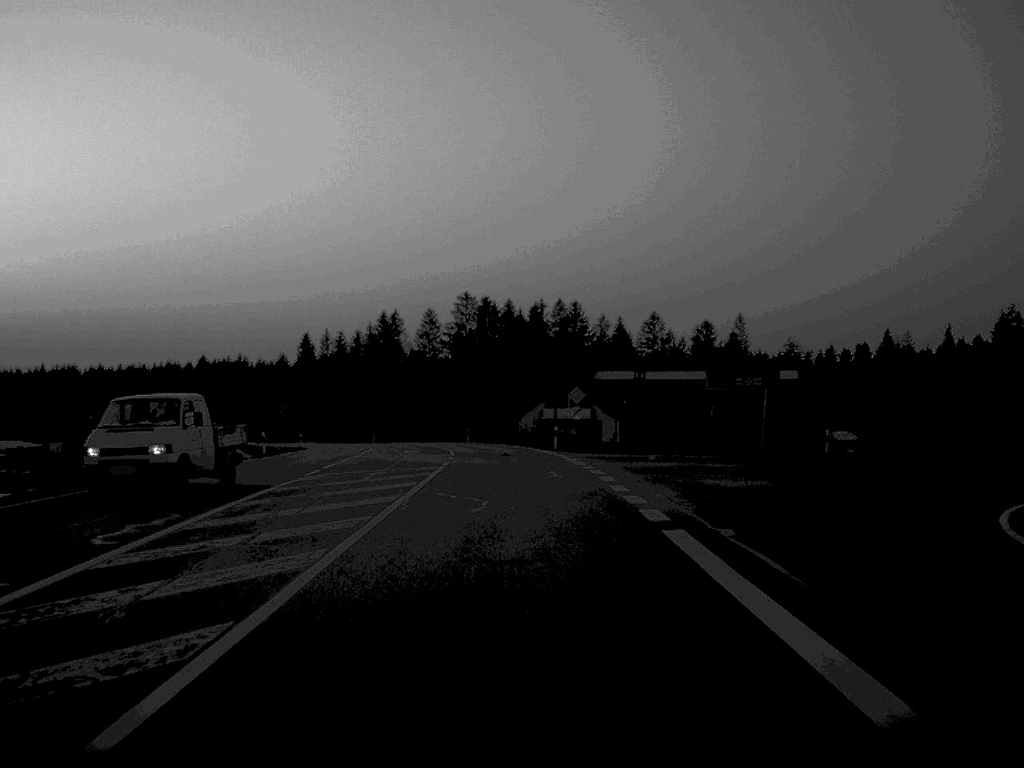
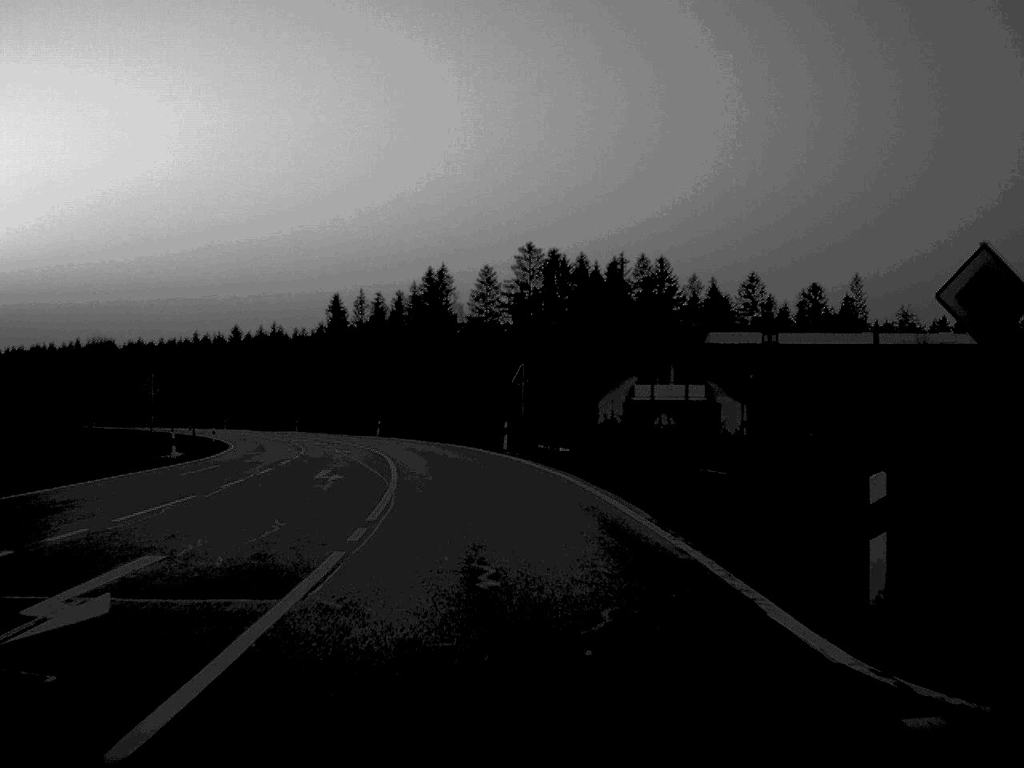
(-0.7, +44.9) m; -3°
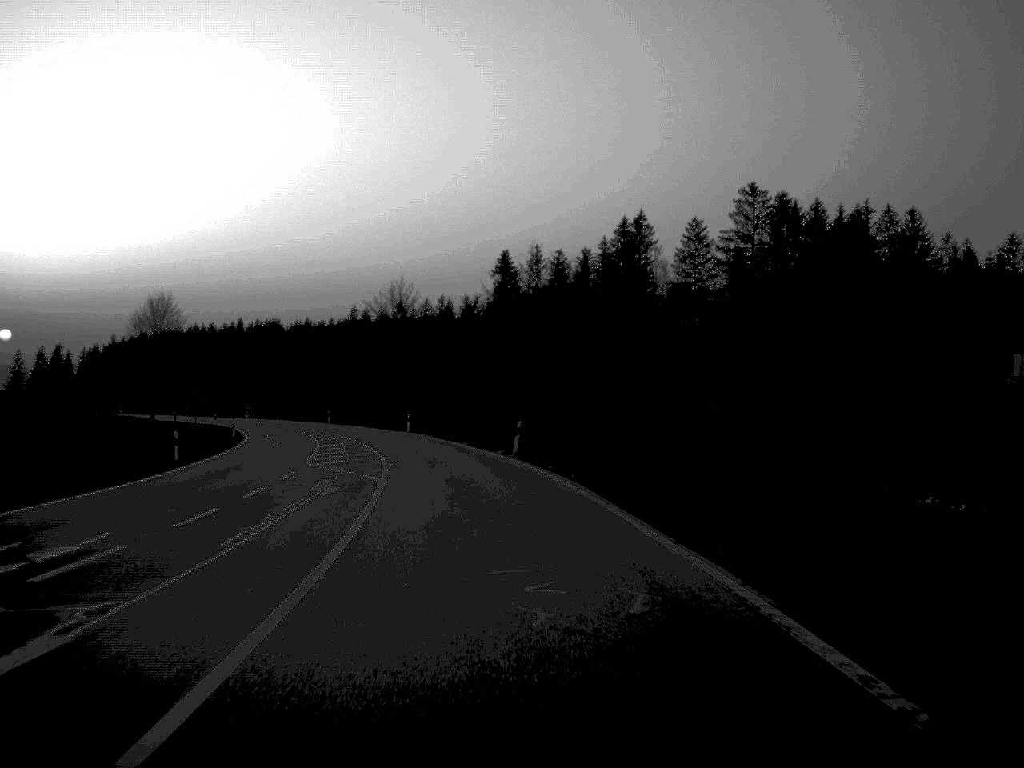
(-3.2, +44.8) m; -9°
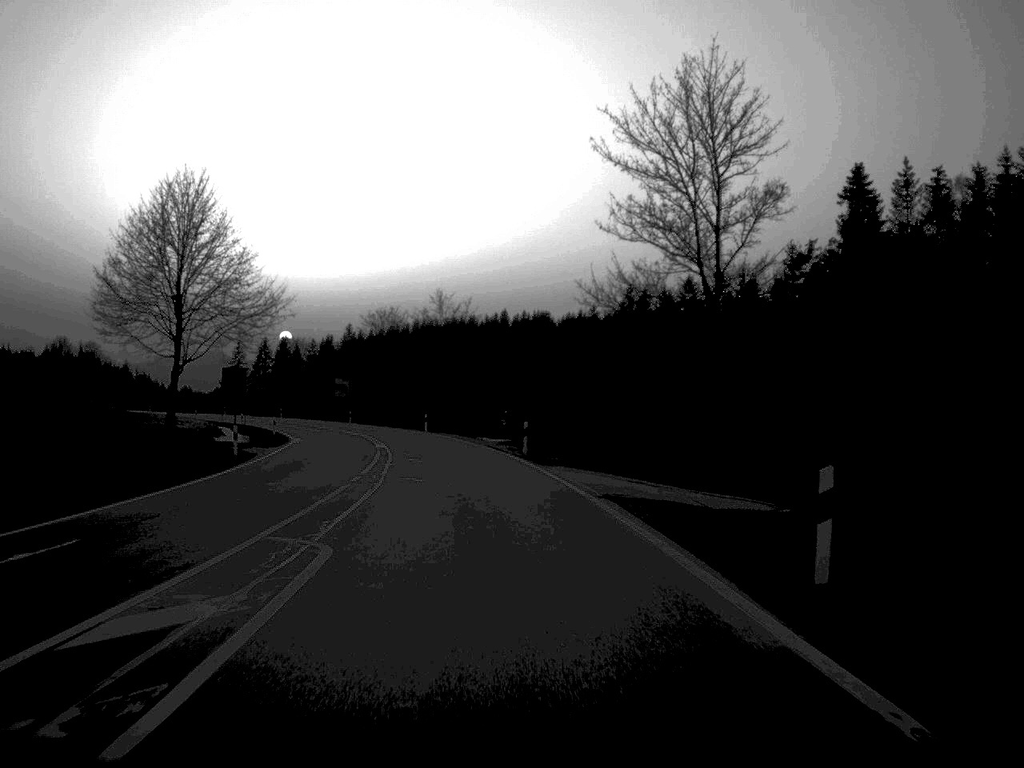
(-6.6, +62.2) m; -13°
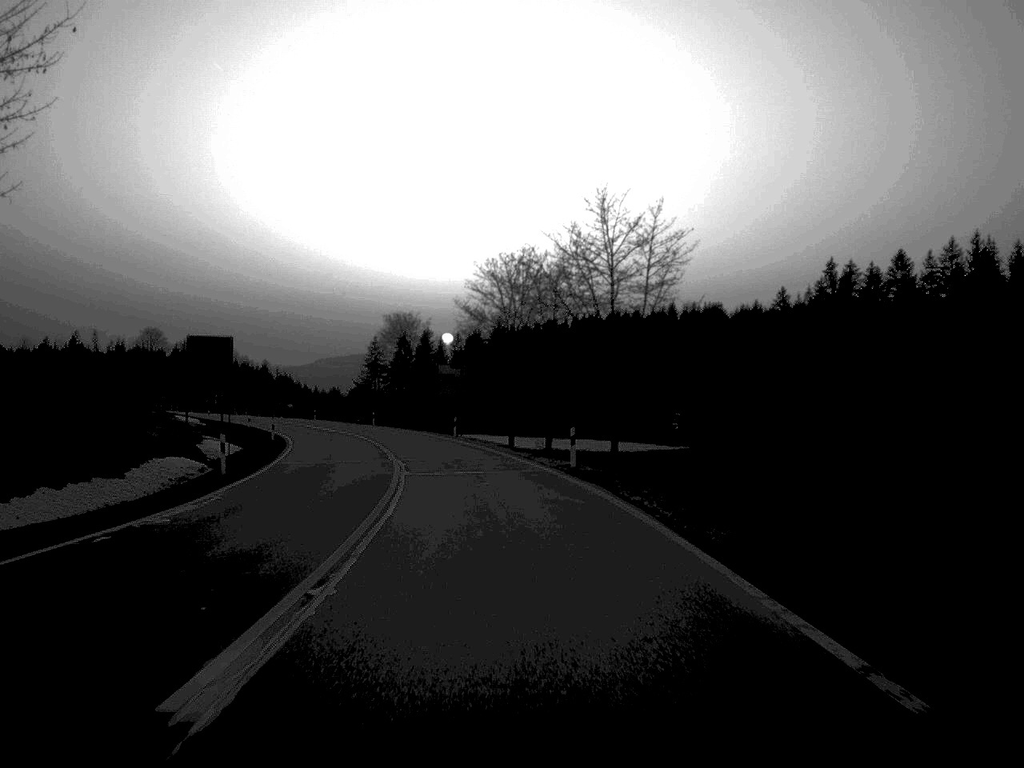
(-2.7, +41.6) m; -7°
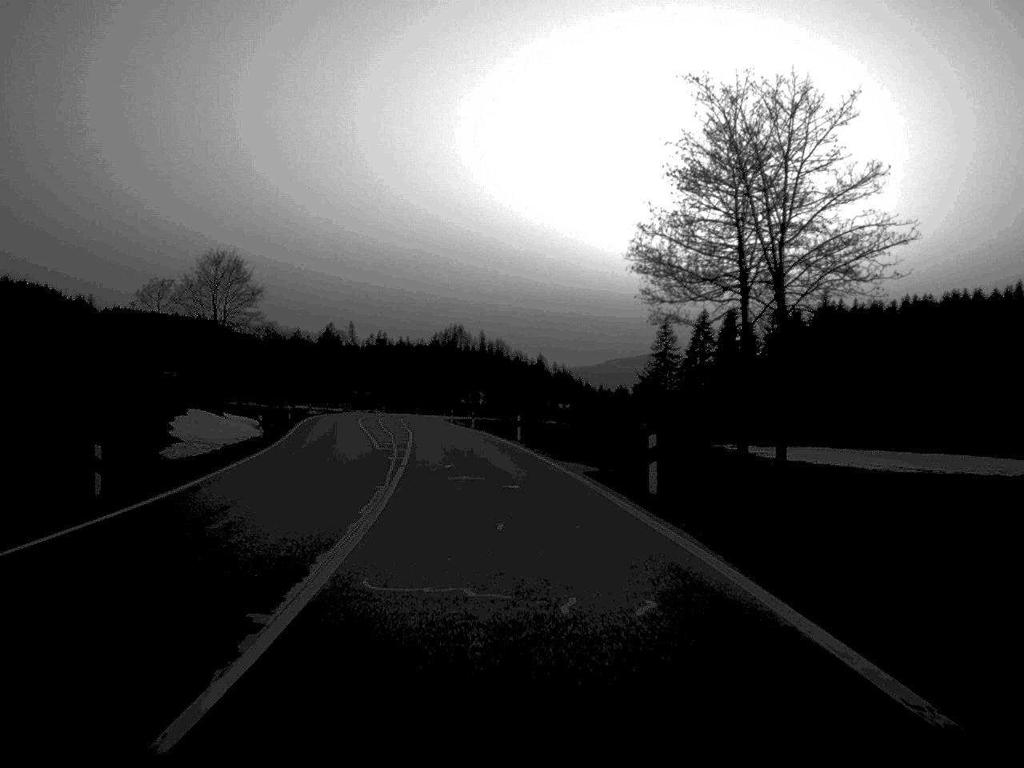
(-8.1, +72.2) m; -13°
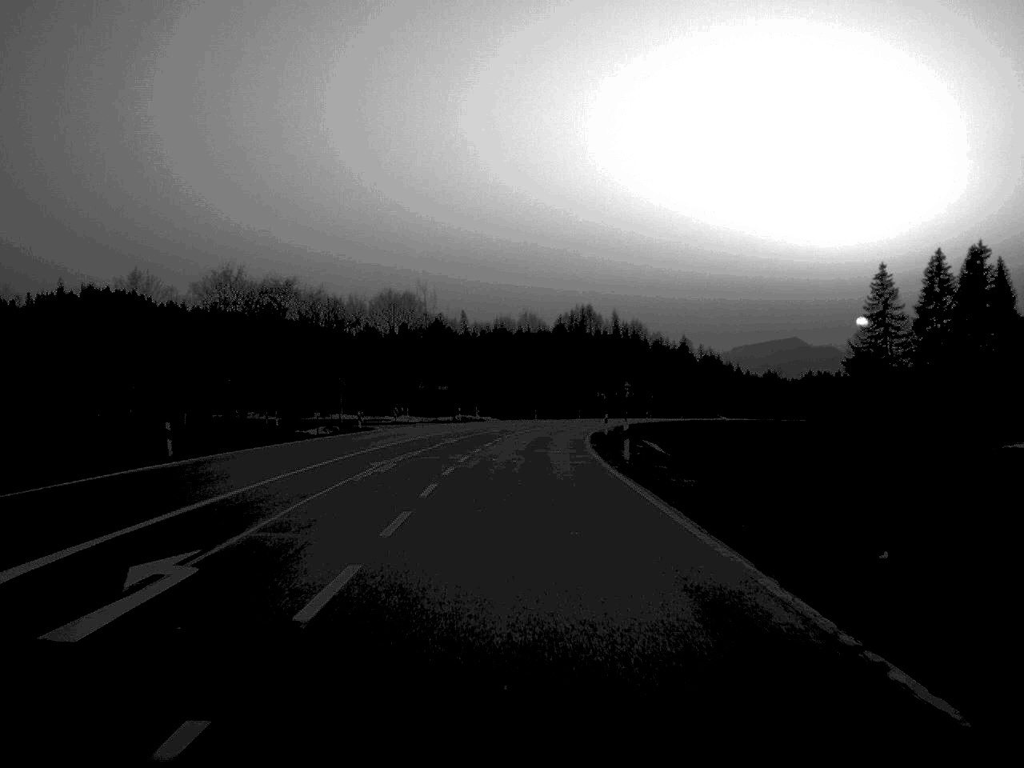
(-5.5, +77.3) m; -5°
